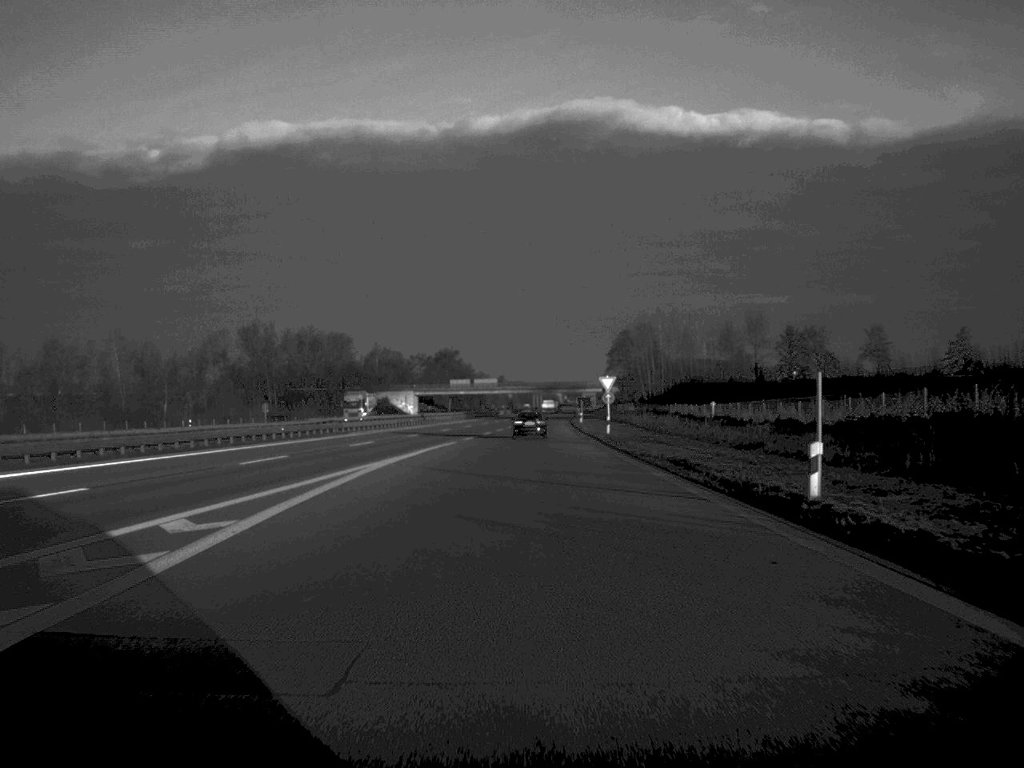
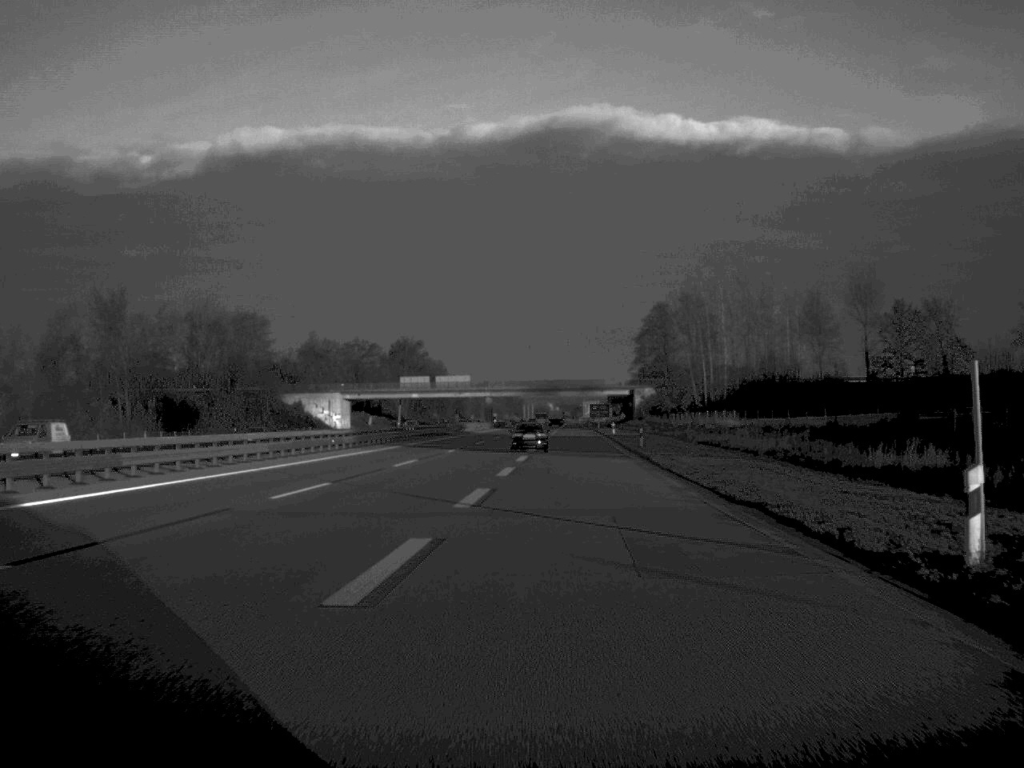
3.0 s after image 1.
(+0.4, +102.1) m; 0°
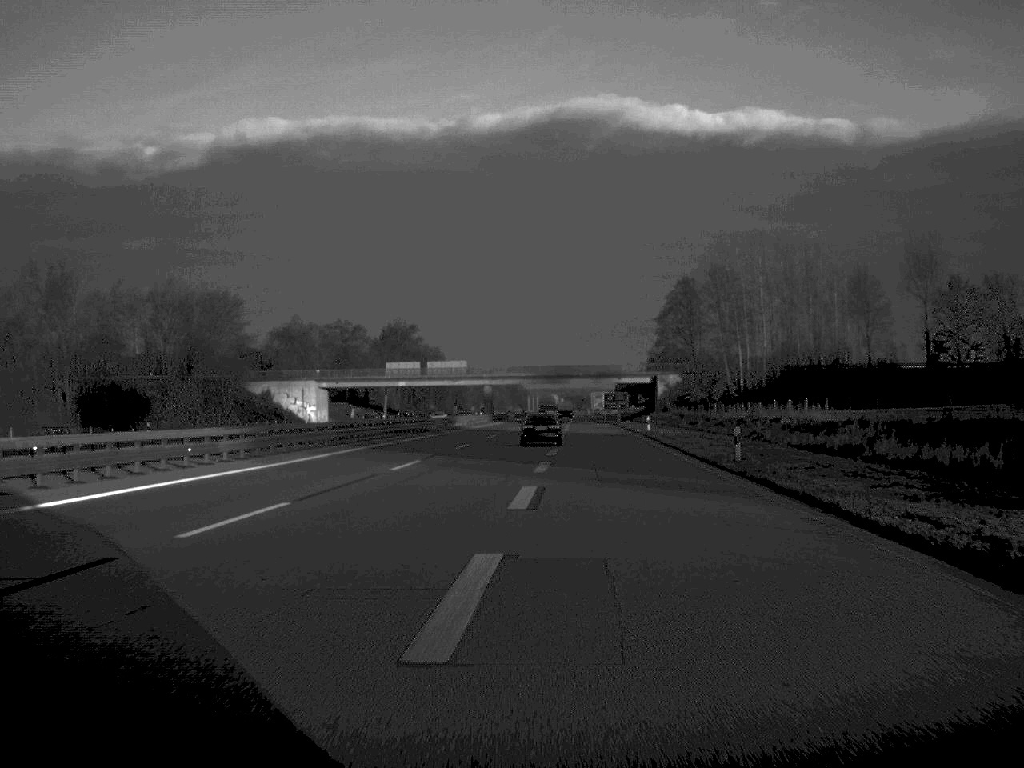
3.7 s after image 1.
(-0.1, +27.2) m; 0°
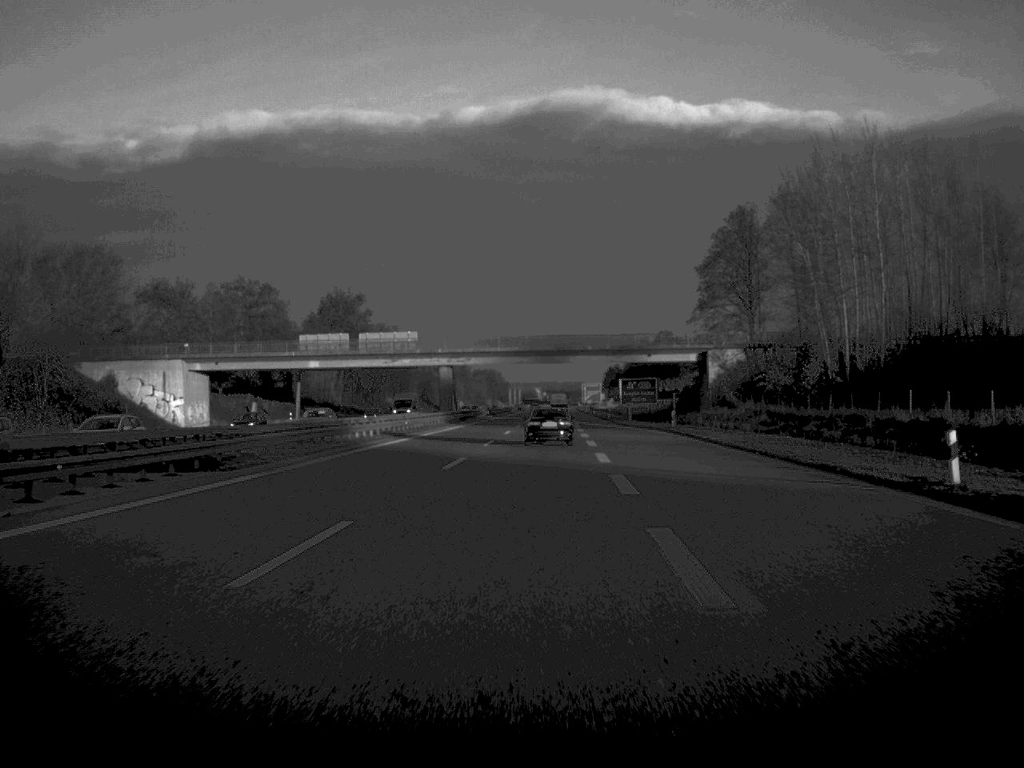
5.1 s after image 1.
(+0.3, +58.1) m; +1°
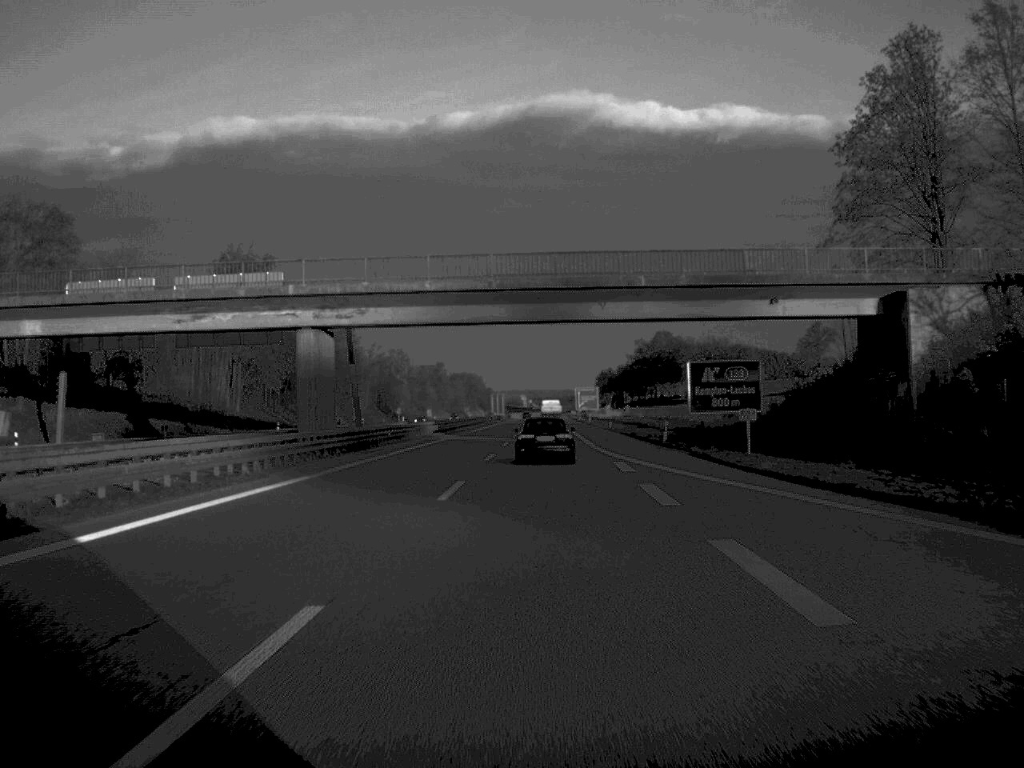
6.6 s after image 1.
(+0.6, +60.4) m; 0°
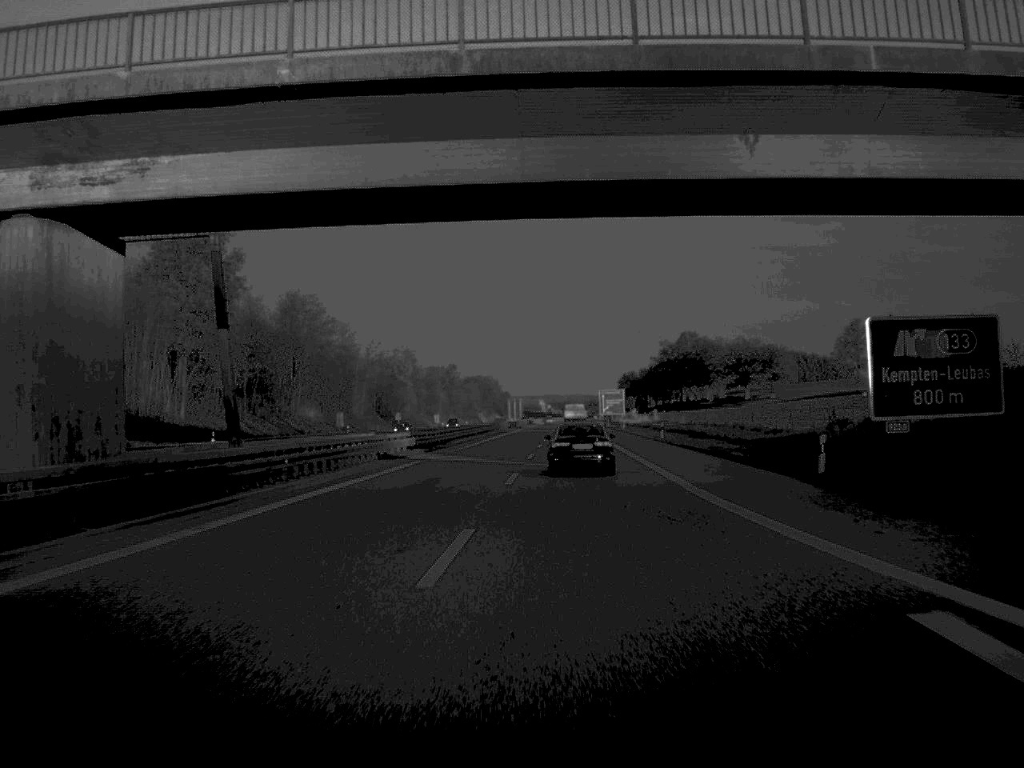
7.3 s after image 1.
(-0.2, +29.2) m; -1°
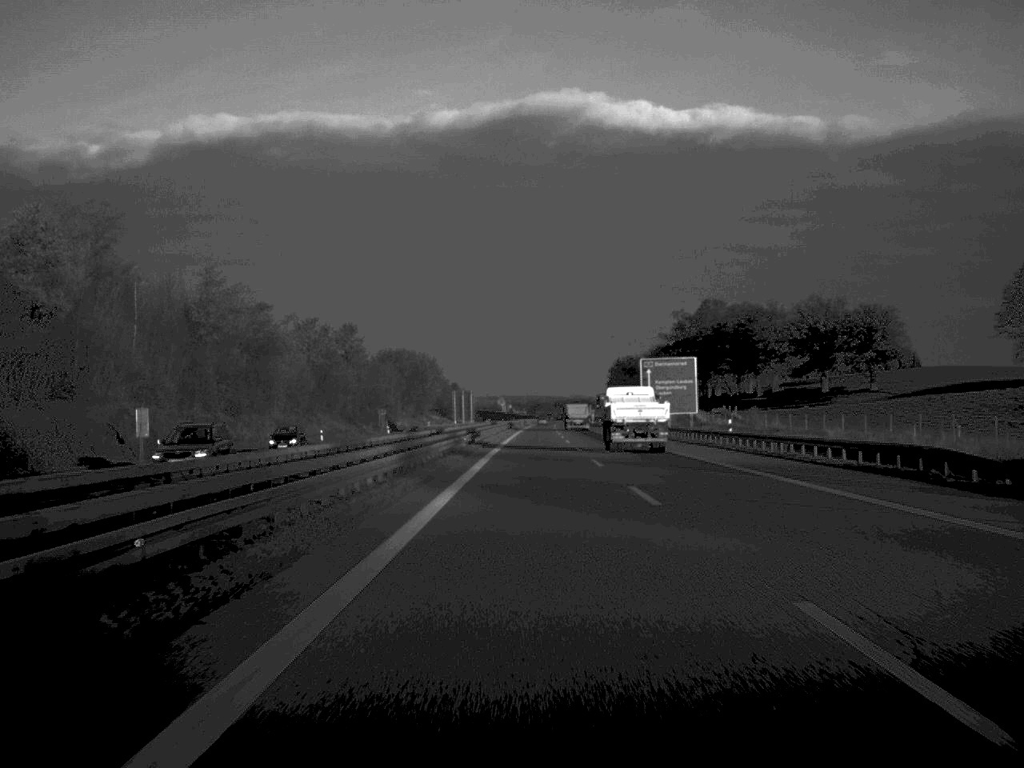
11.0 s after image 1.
(+1.5, +169.4) m; +2°
